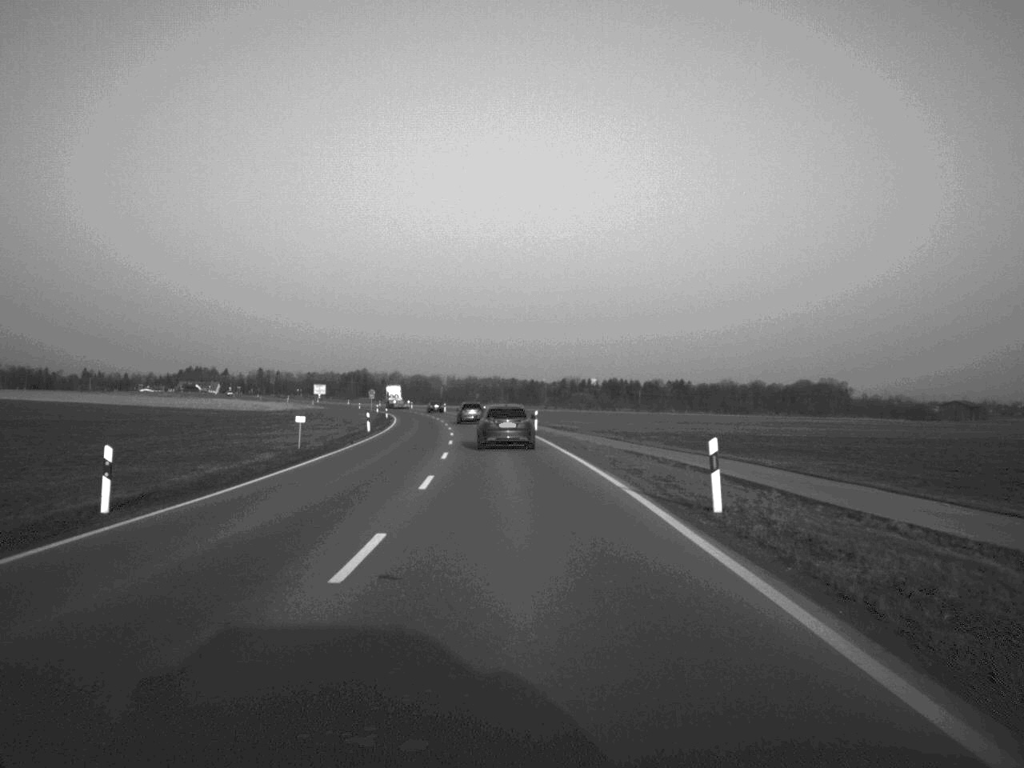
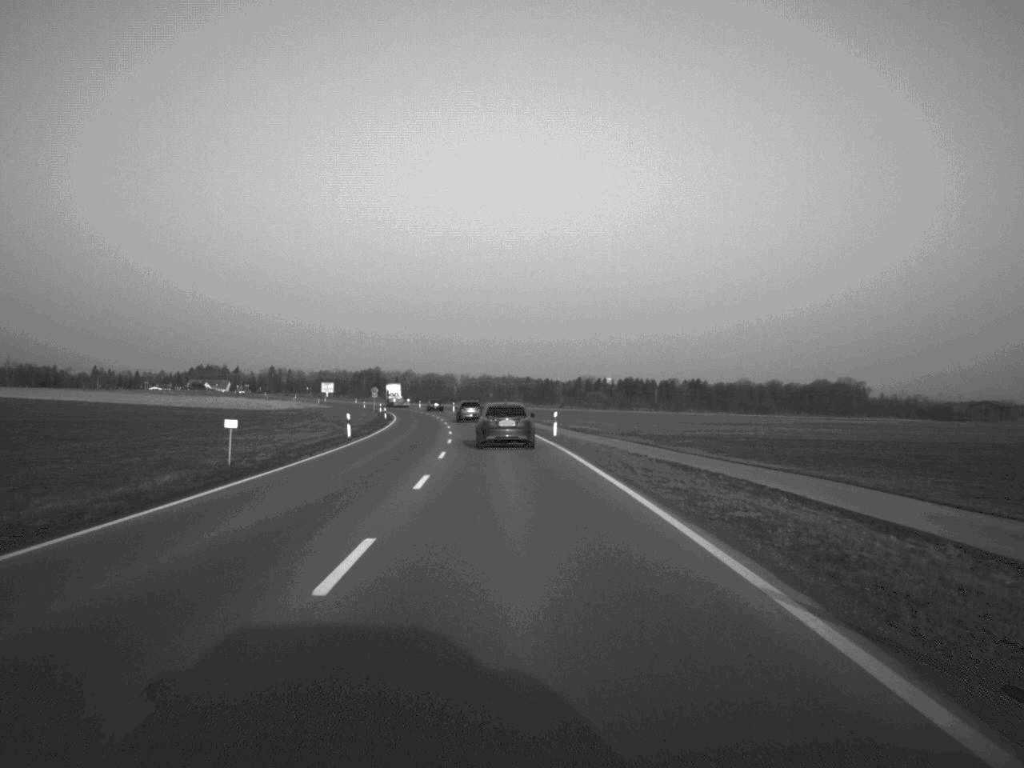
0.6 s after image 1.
(-0.1, +12.7) m; -1°
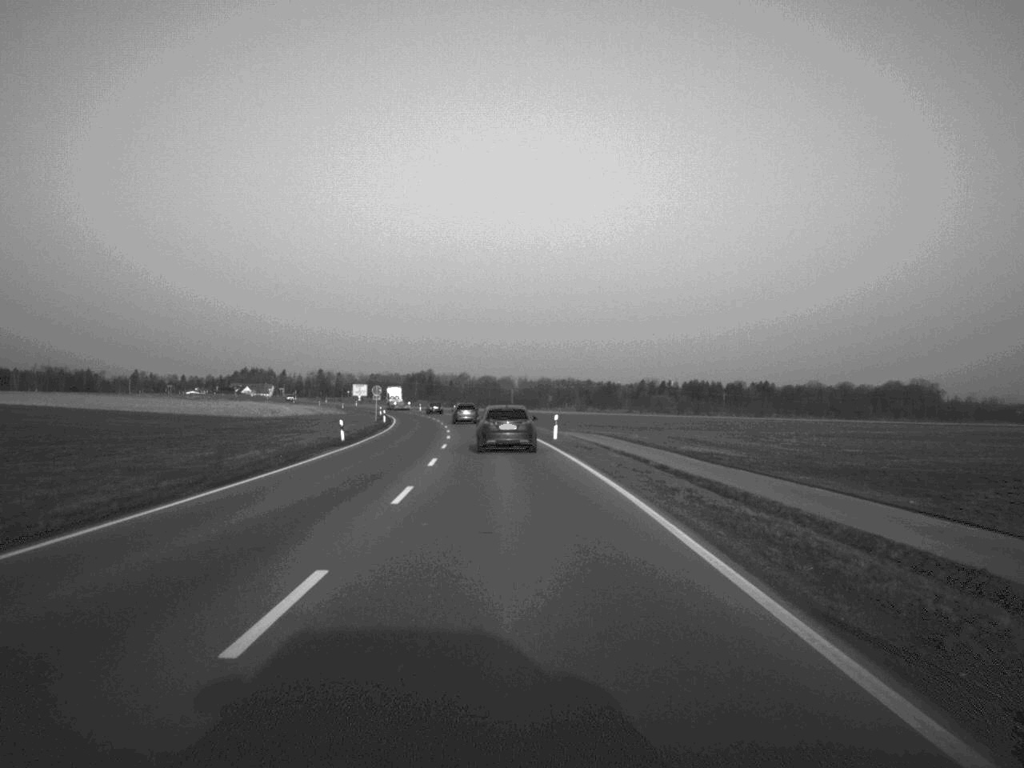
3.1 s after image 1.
(-1.2, +50.5) m; -3°
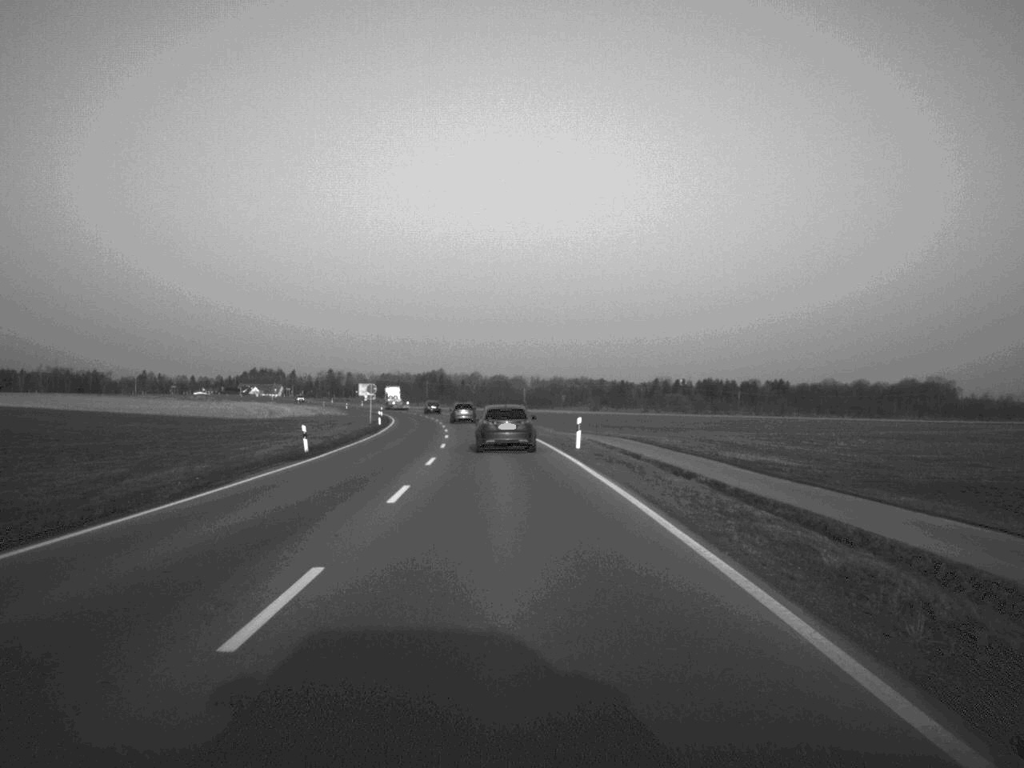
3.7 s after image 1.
(-0.1, +11.7) m; -1°
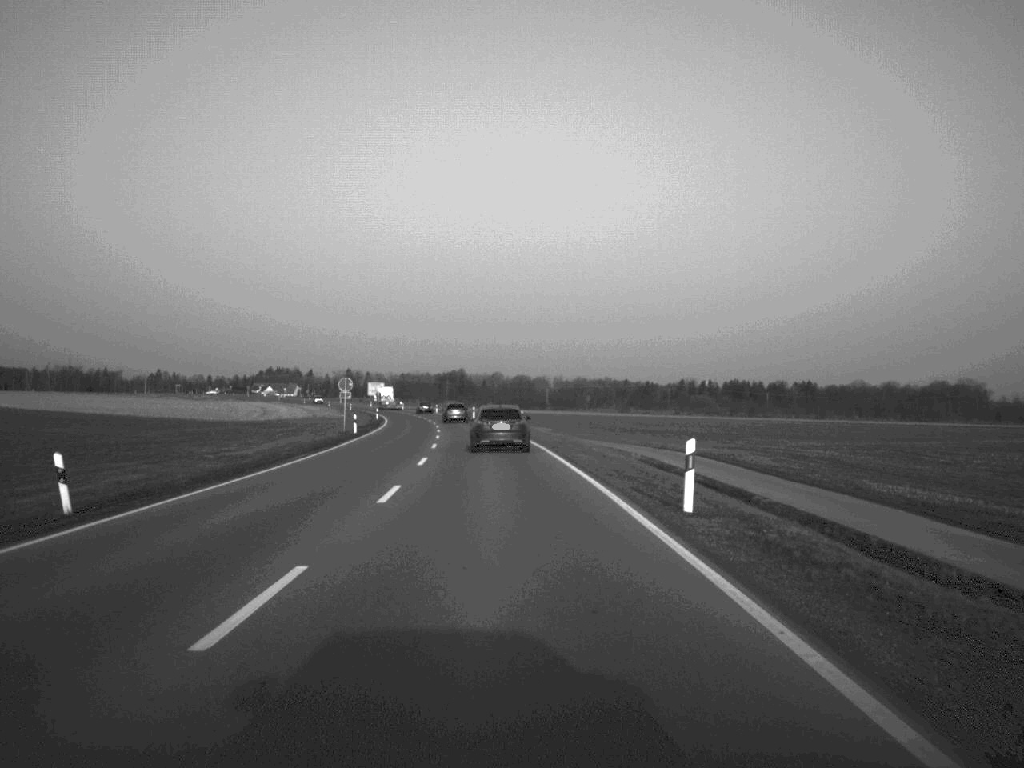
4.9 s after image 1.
(-0.2, +23.9) m; -1°
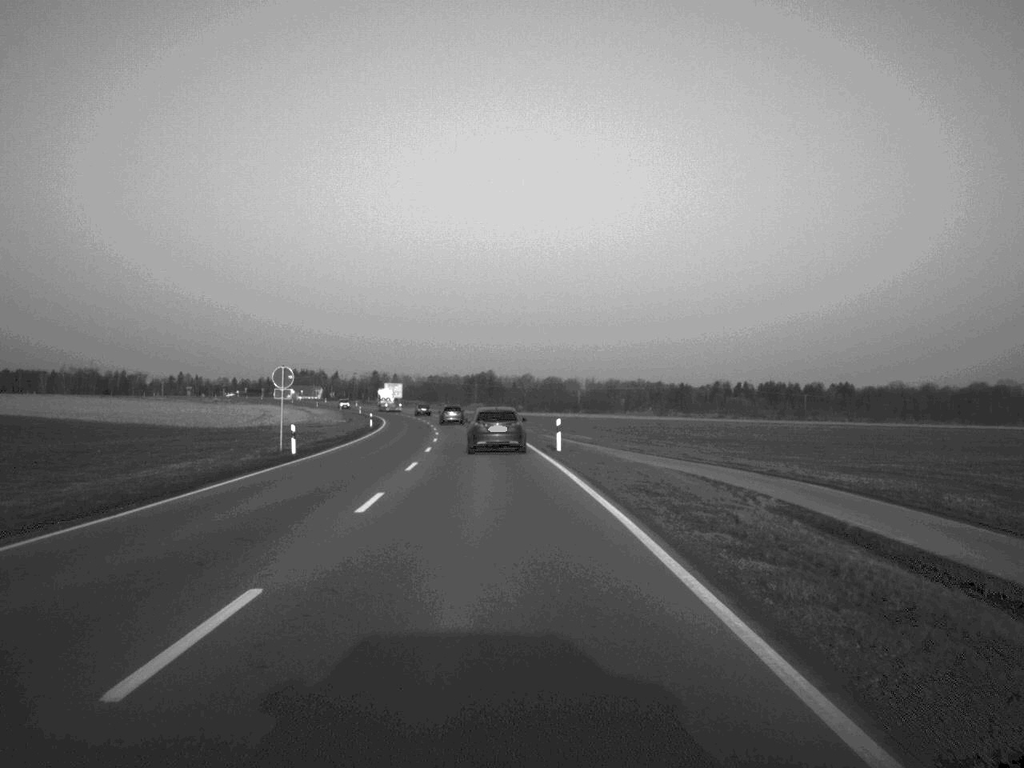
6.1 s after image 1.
(-0.3, +25.3) m; -1°
